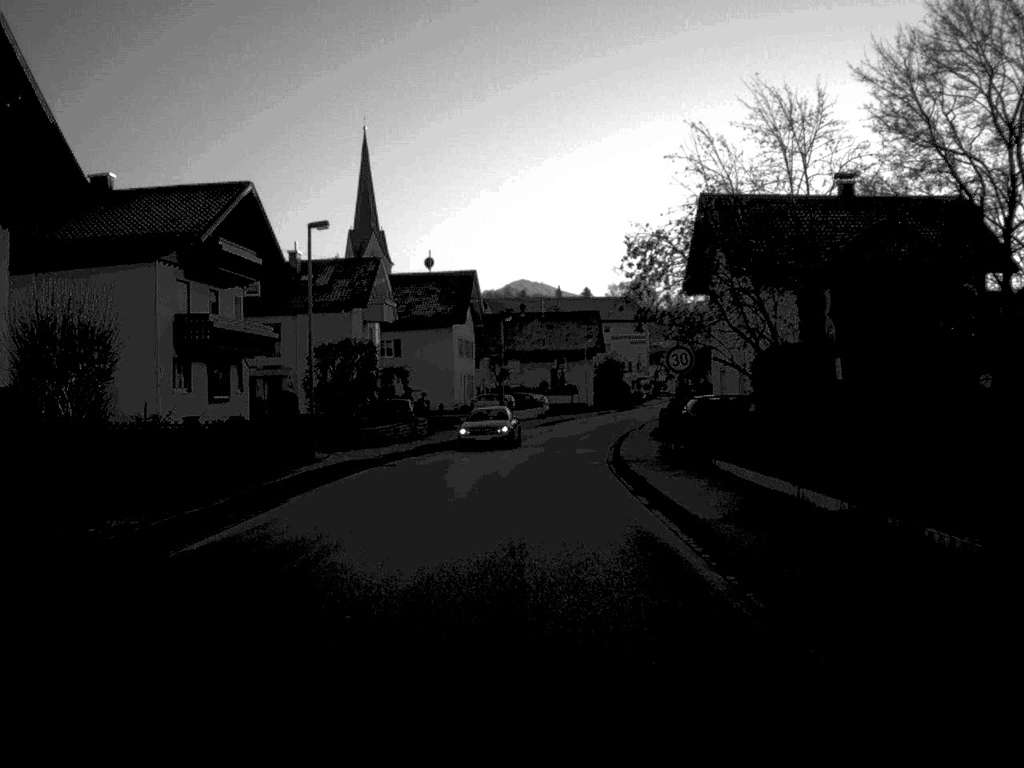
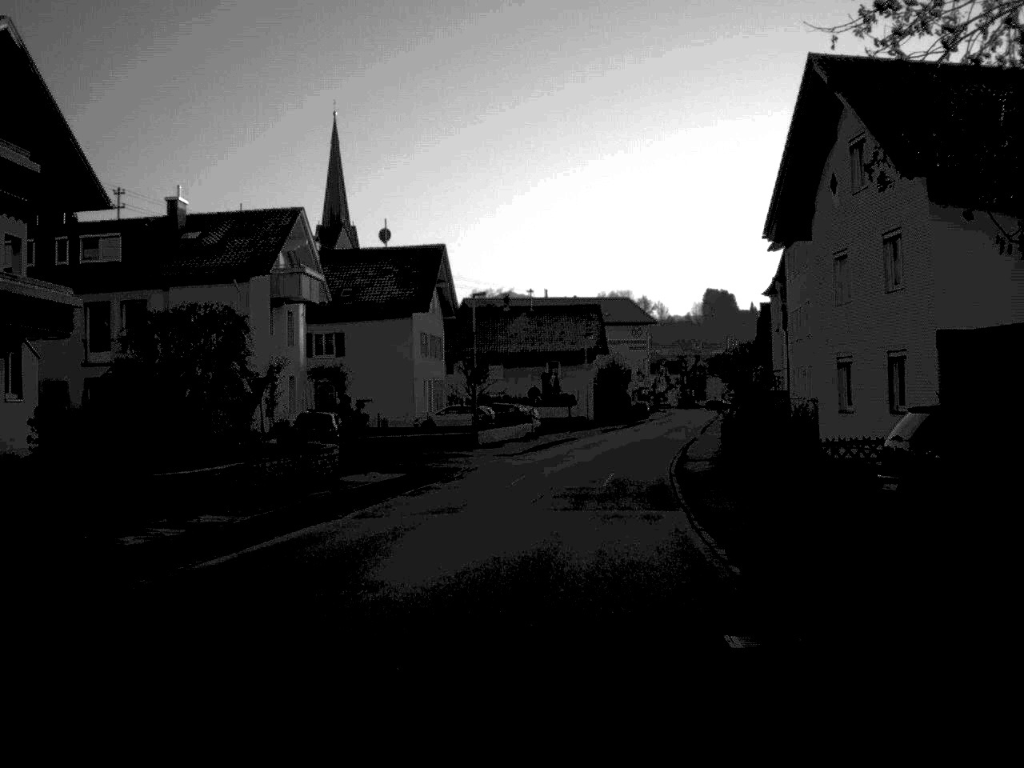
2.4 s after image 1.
(+0.1, +22.6) m; +1°
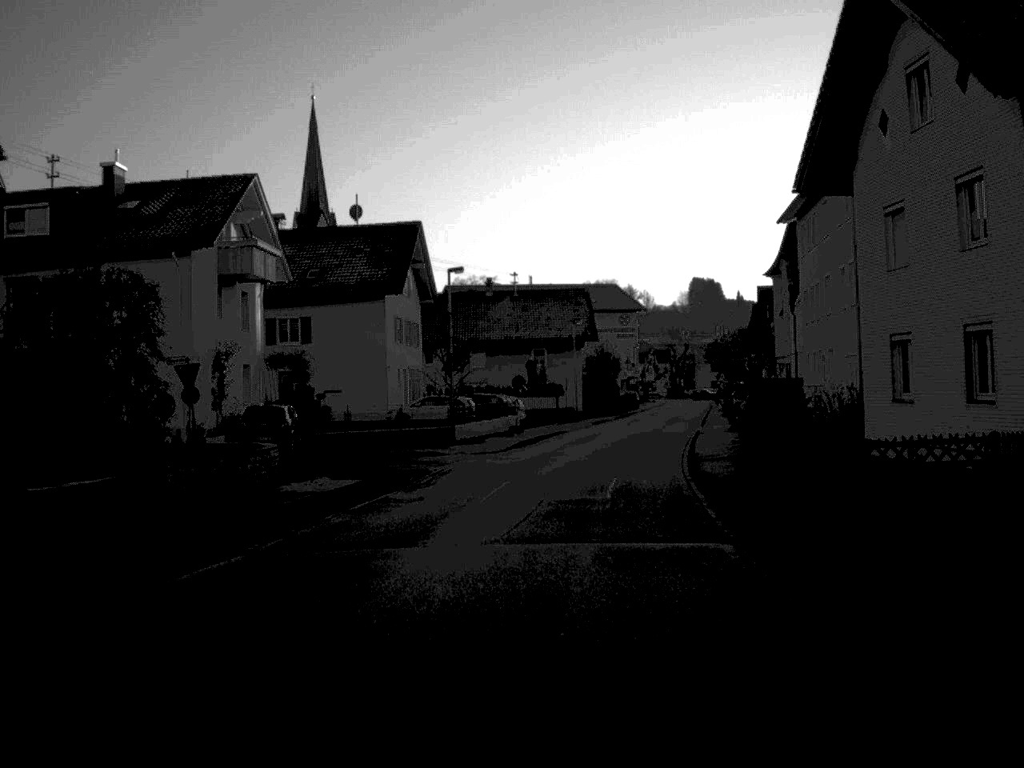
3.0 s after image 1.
(0.0, +6.0) m; +1°
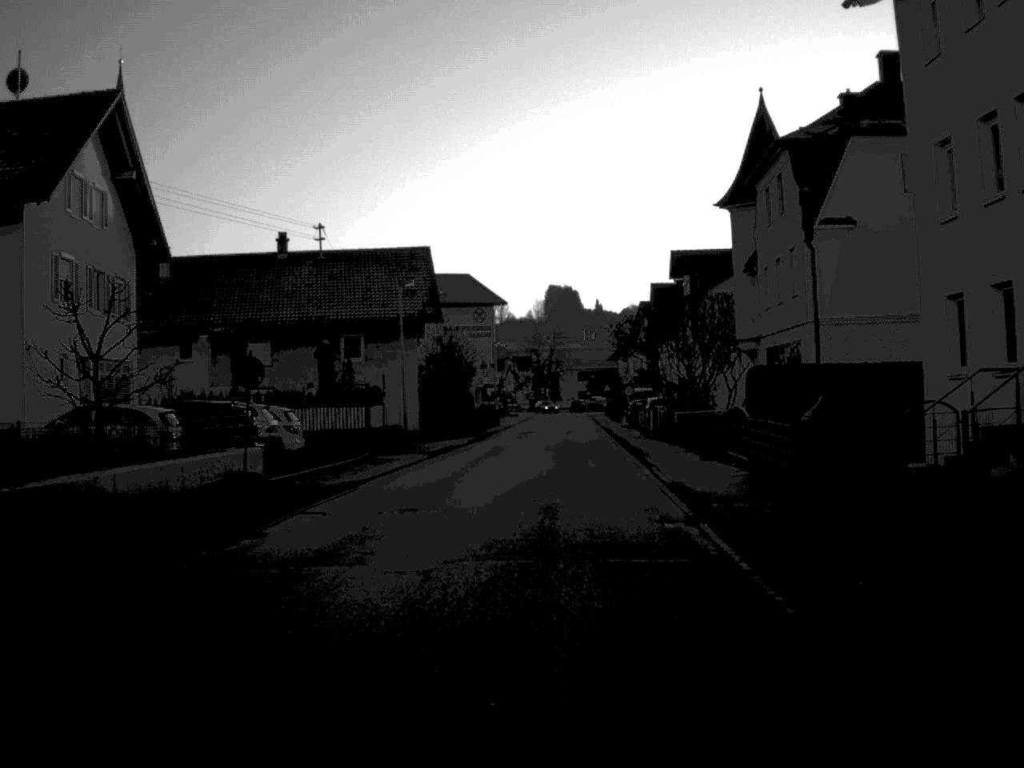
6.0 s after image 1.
(+1.9, +31.5) m; +7°
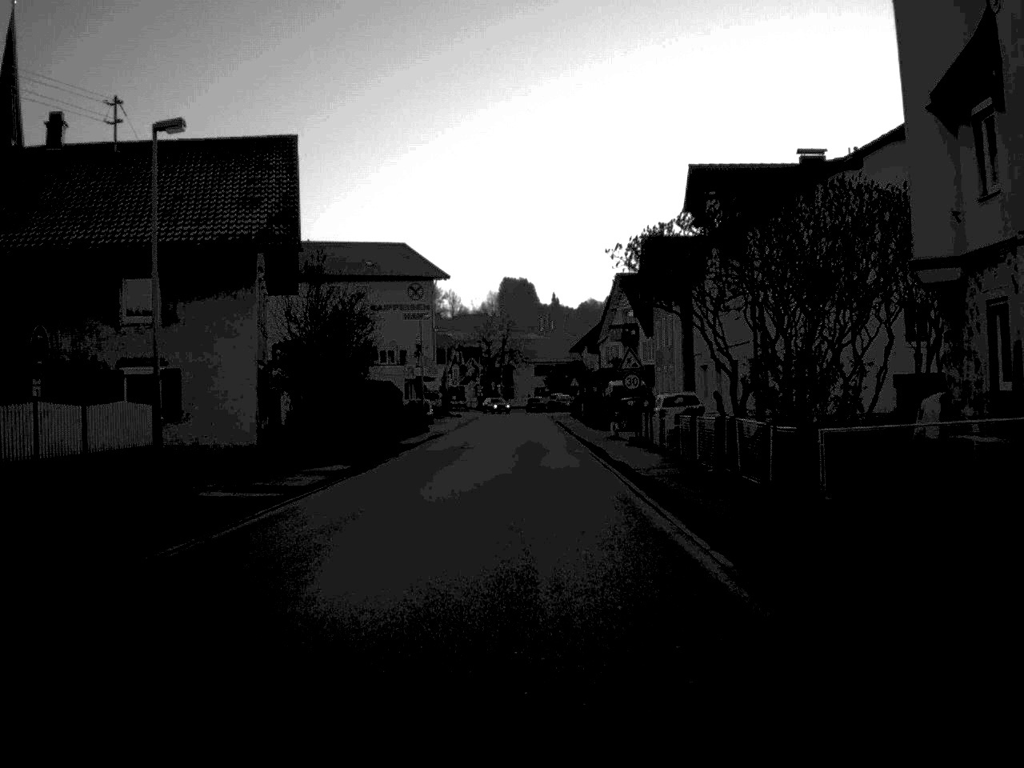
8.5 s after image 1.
(+0.6, +26.9) m; +2°
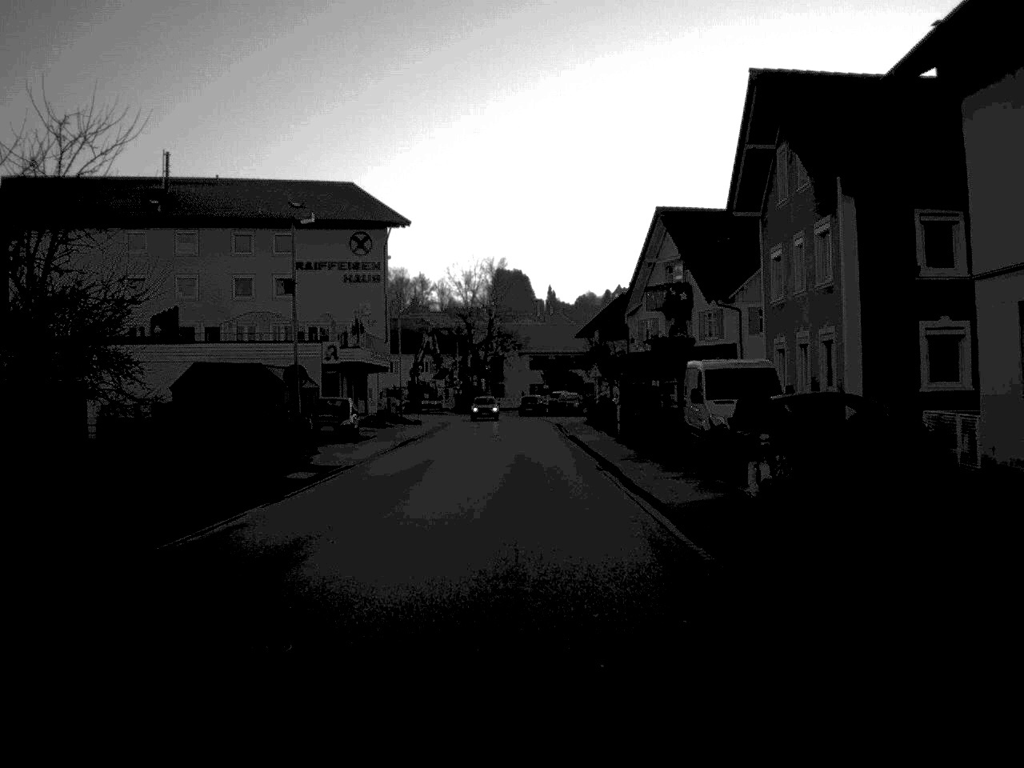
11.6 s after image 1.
(+0.1, +35.0) m; 0°
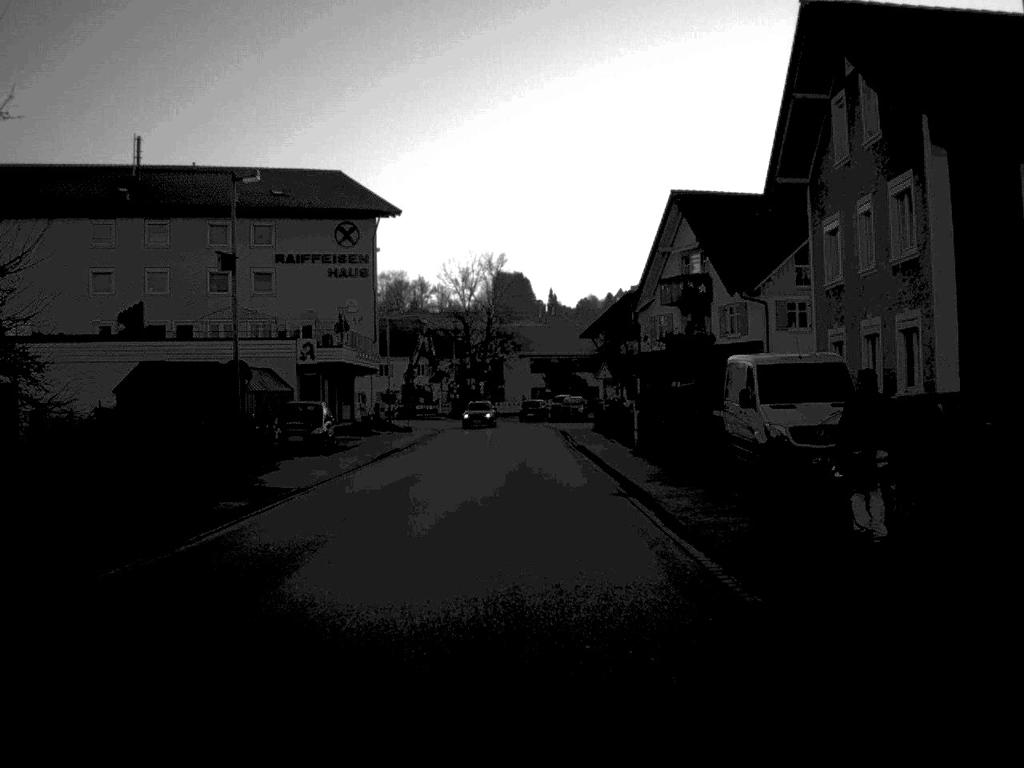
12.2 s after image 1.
(0.0, +6.5) m; 0°
